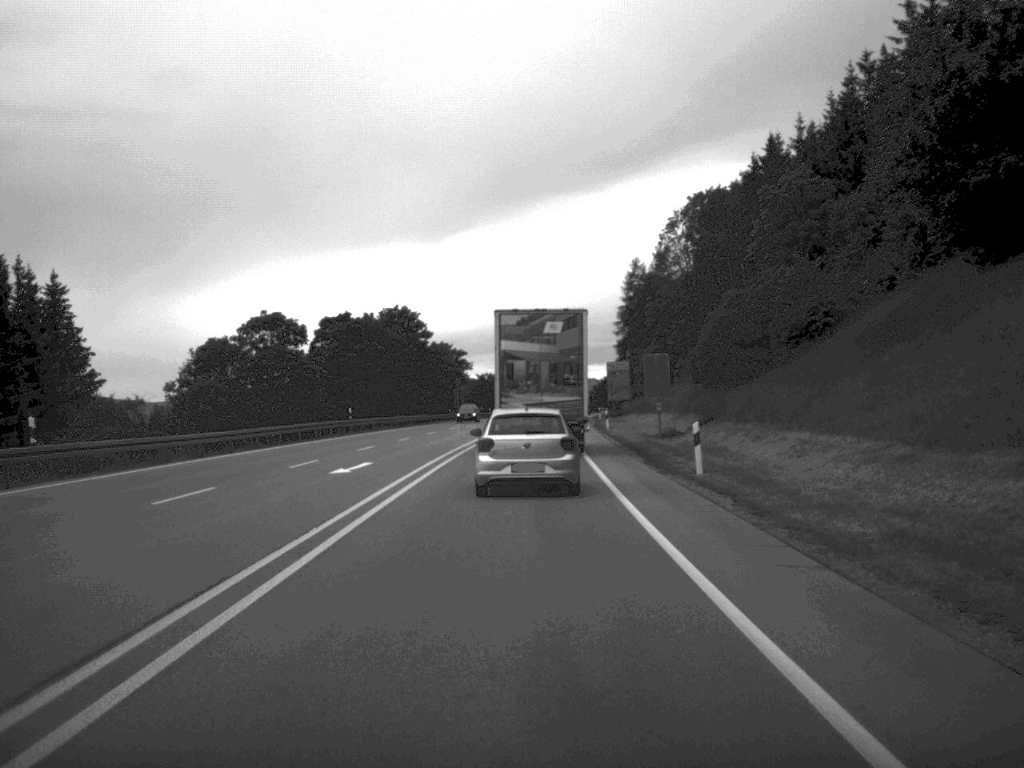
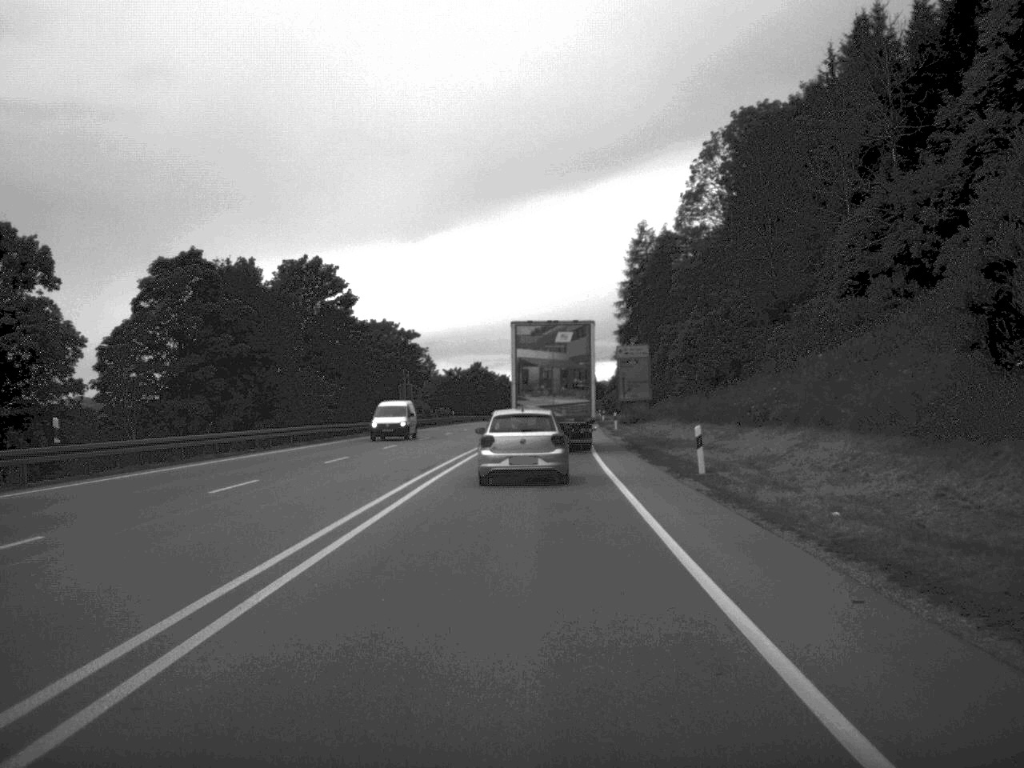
(+0.2, +42.5) m; +1°
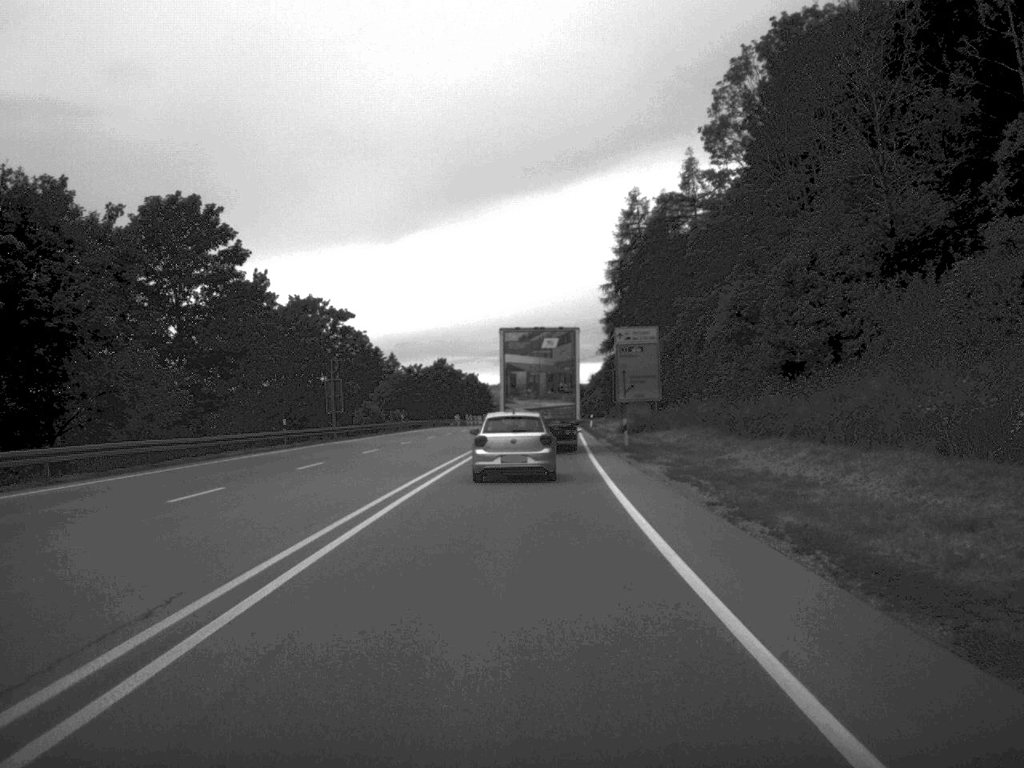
(+0.3, +25.4) m; +1°
